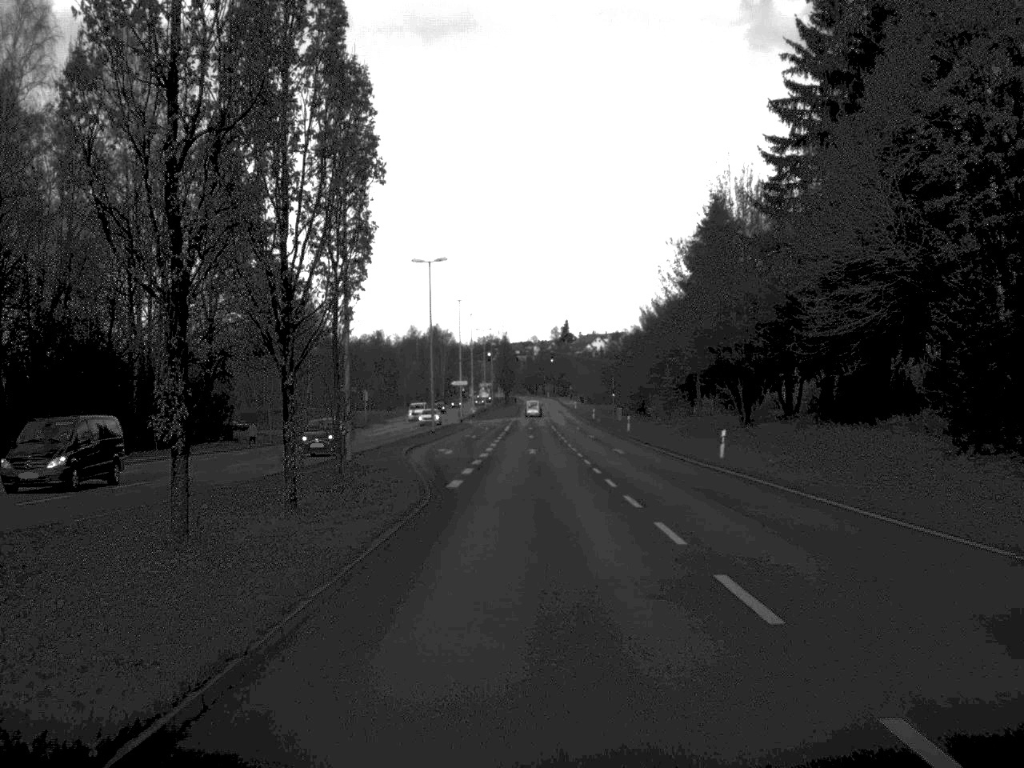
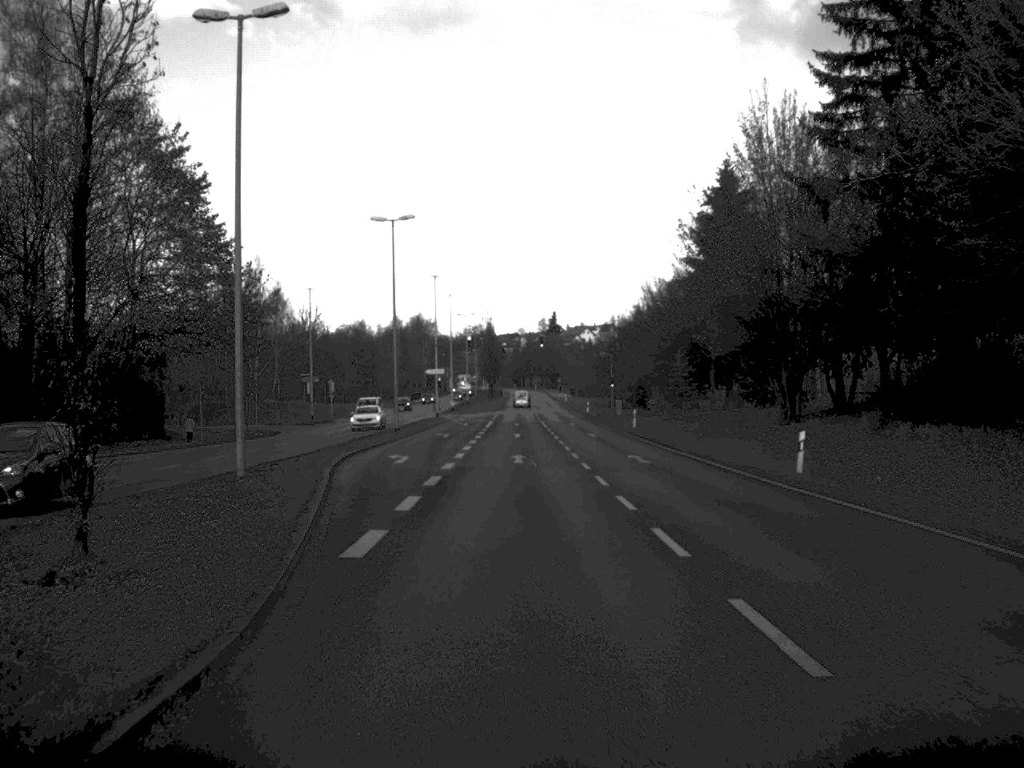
(+0.1, +13.9) m; 0°
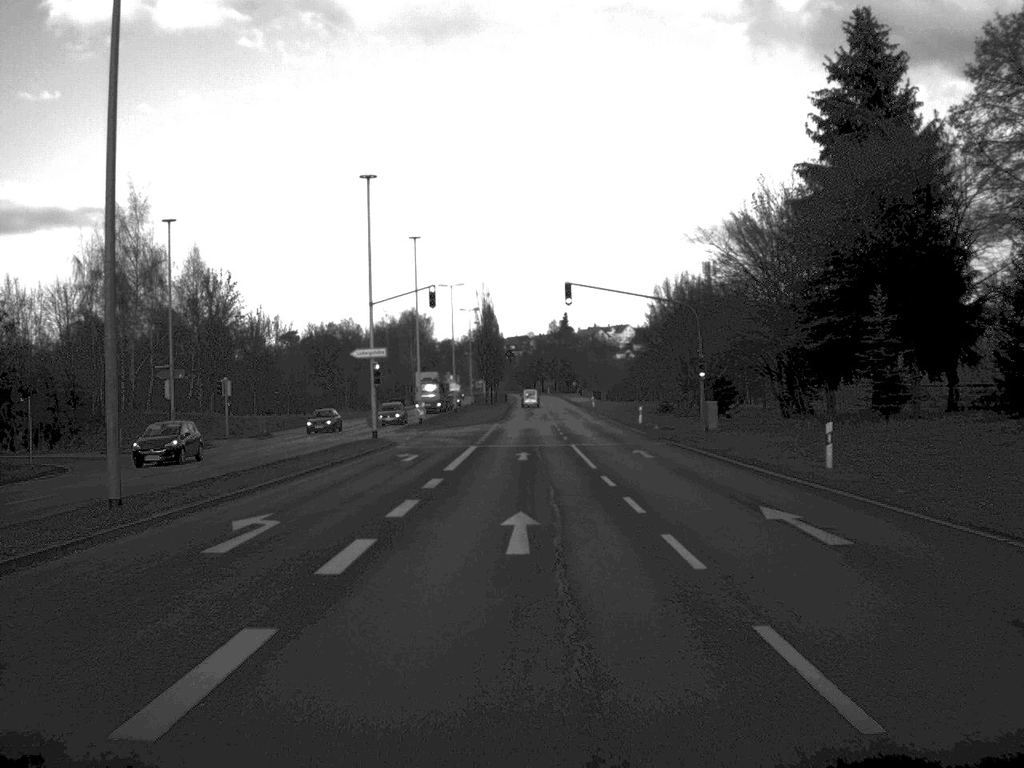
(-0.3, +42.9) m; -1°
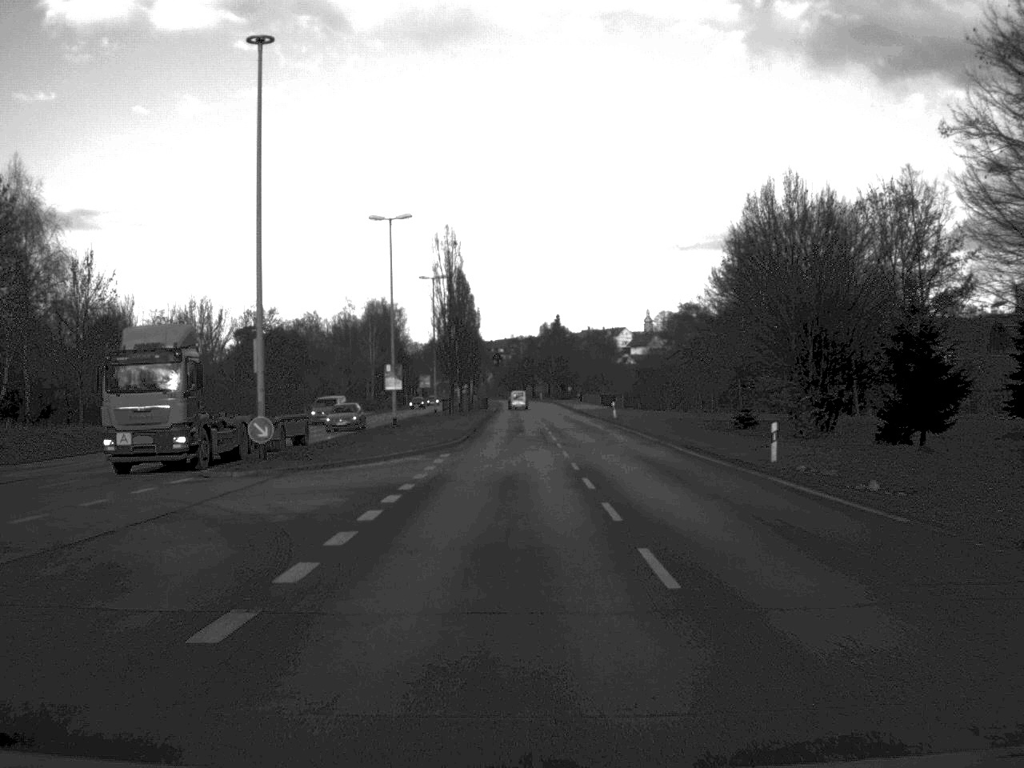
(+0.2, +39.6) m; 0°
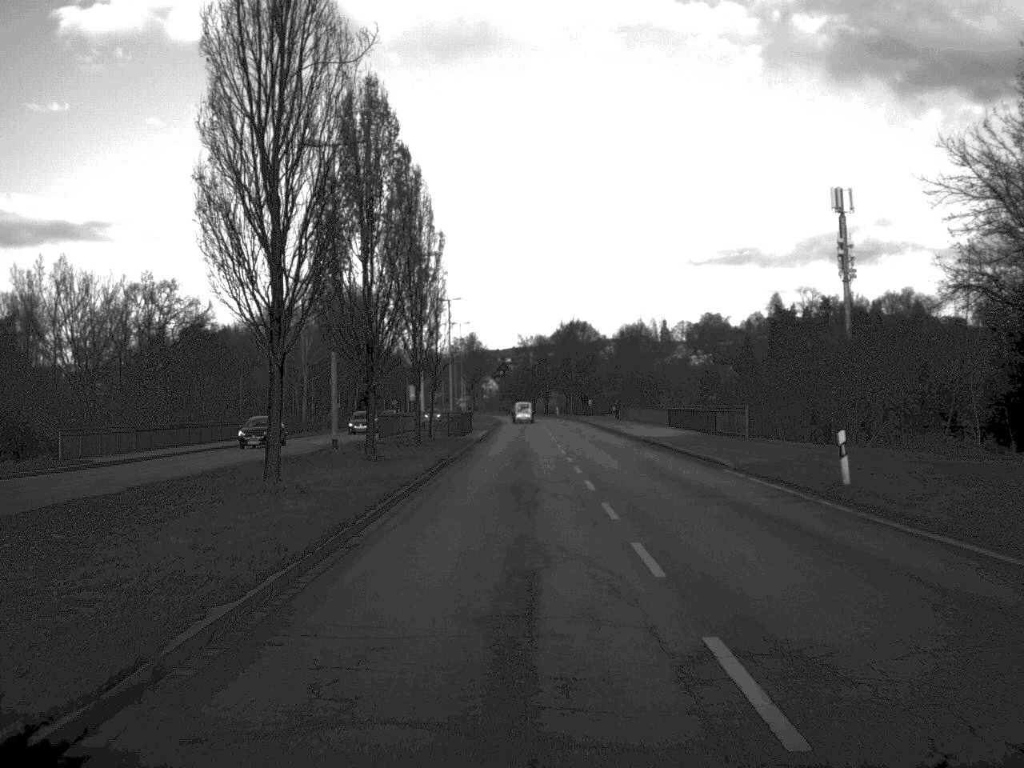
(-0.3, +52.9) m; -1°
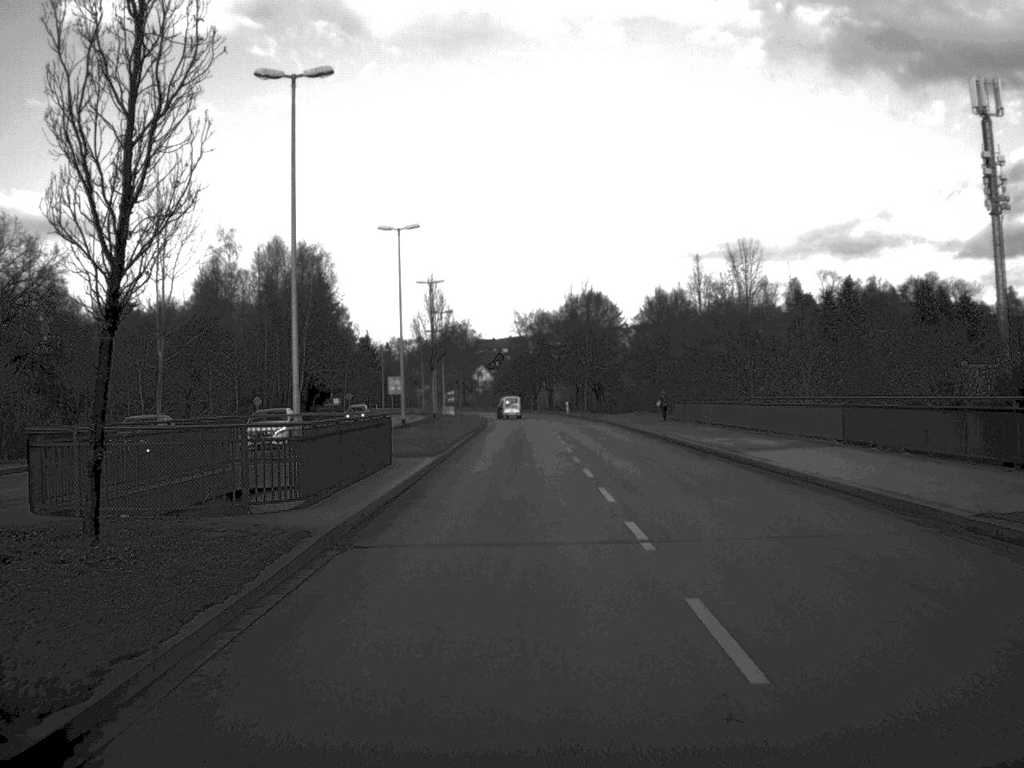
(-0.1, +40.6) m; 0°
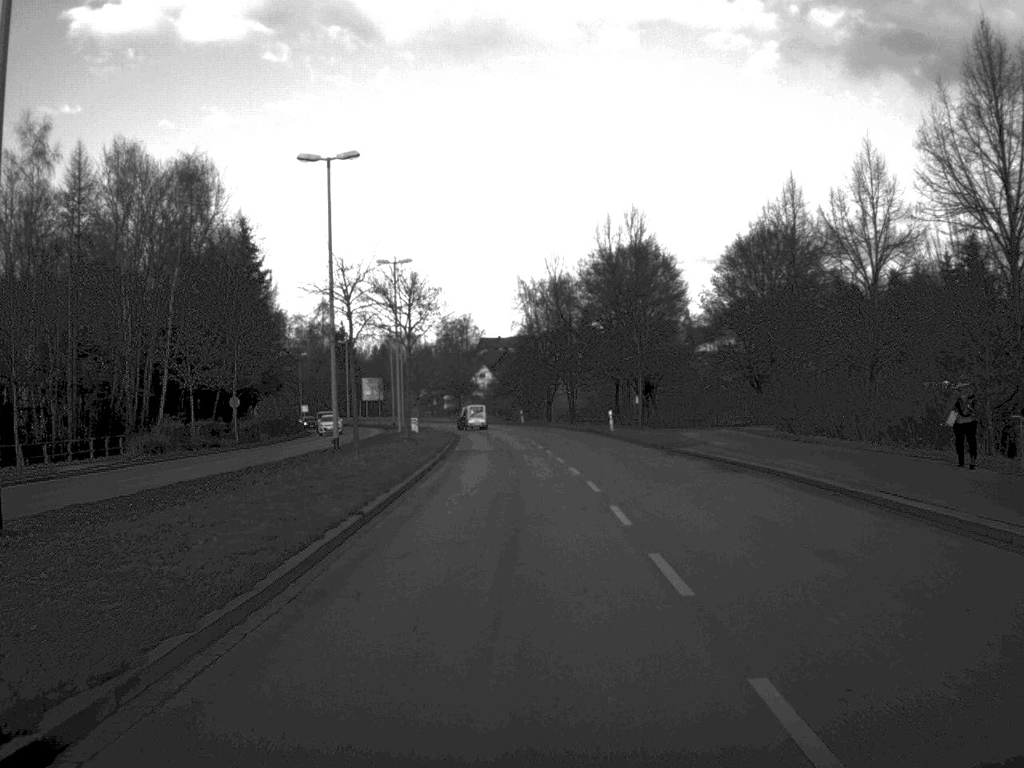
(-0.1, +50.3) m; -1°
